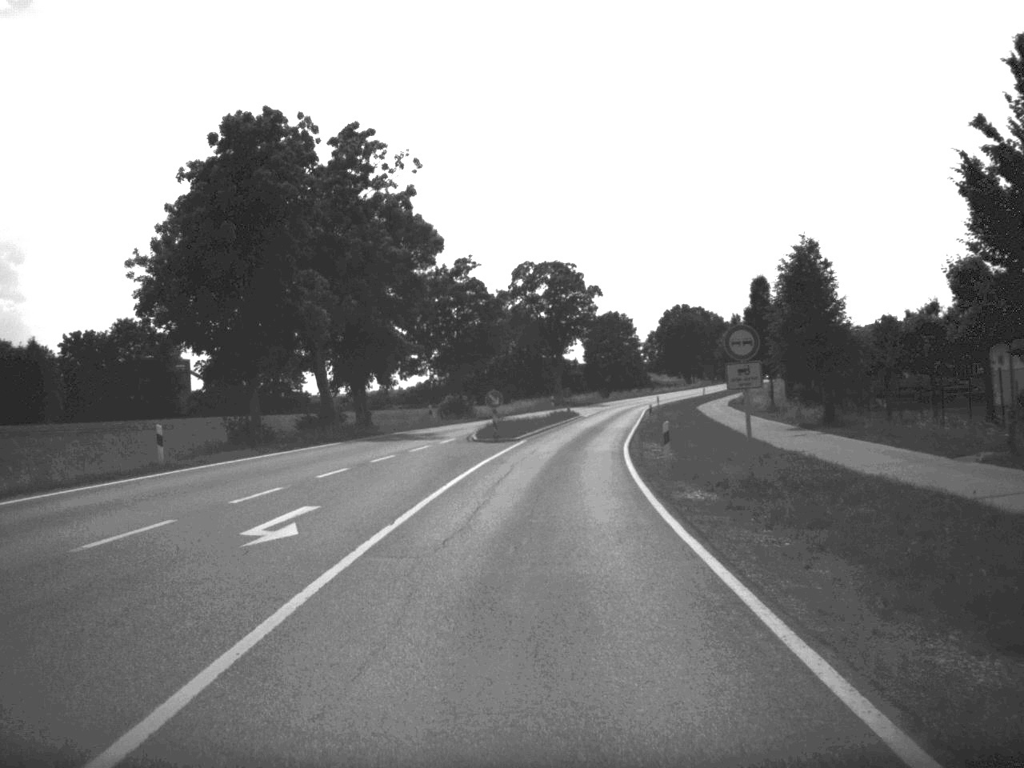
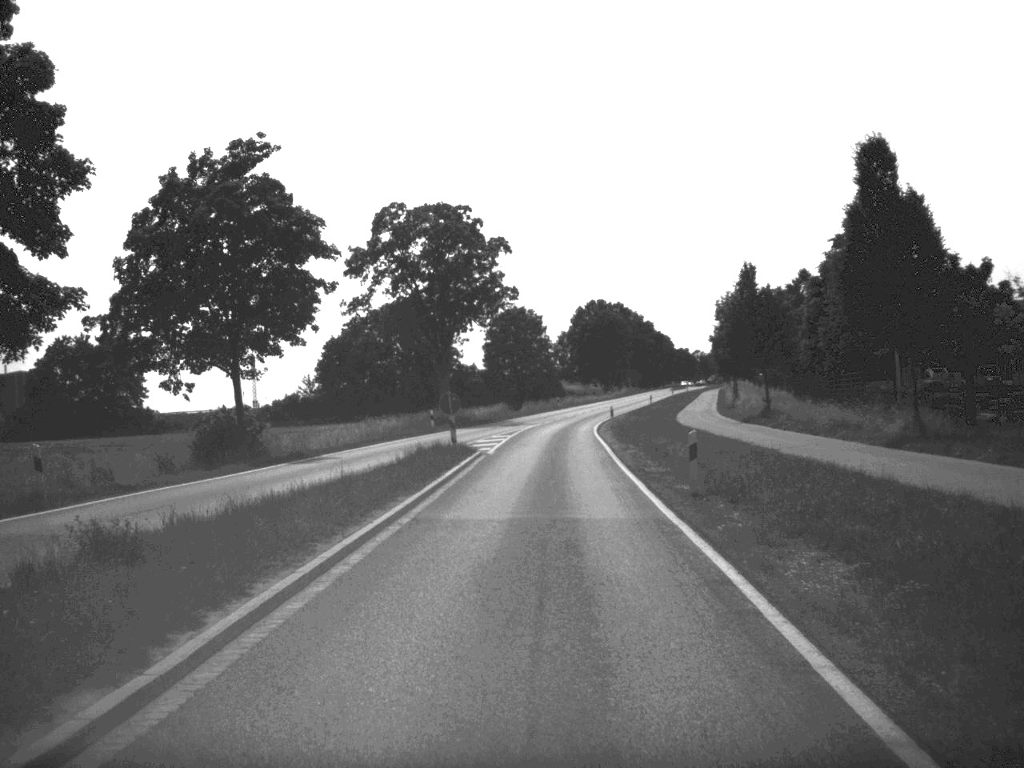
(+1.7, +41.9) m; +4°
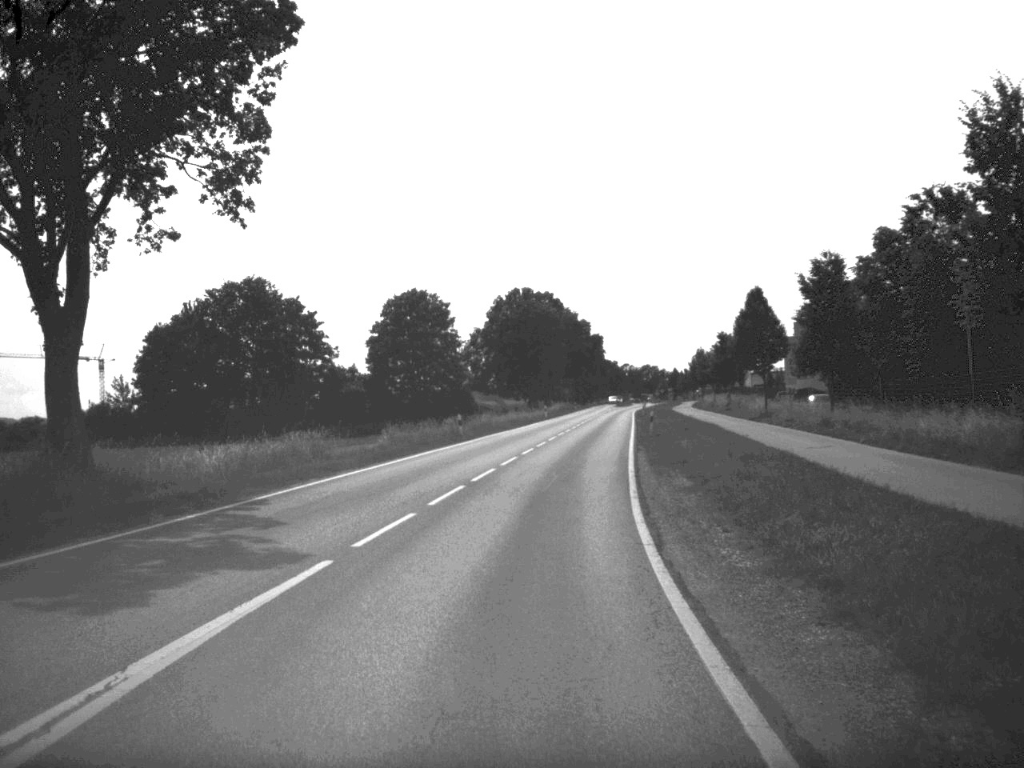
(+1.8, +56.4) m; +4°
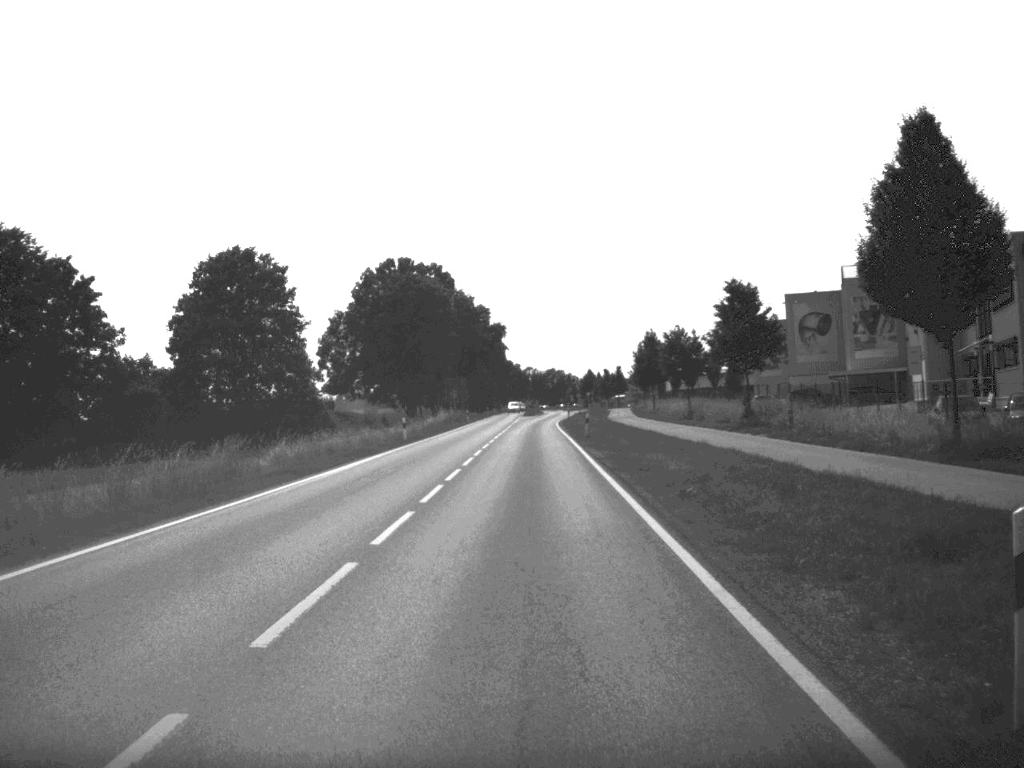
(+2.3, +47.3) m; +4°
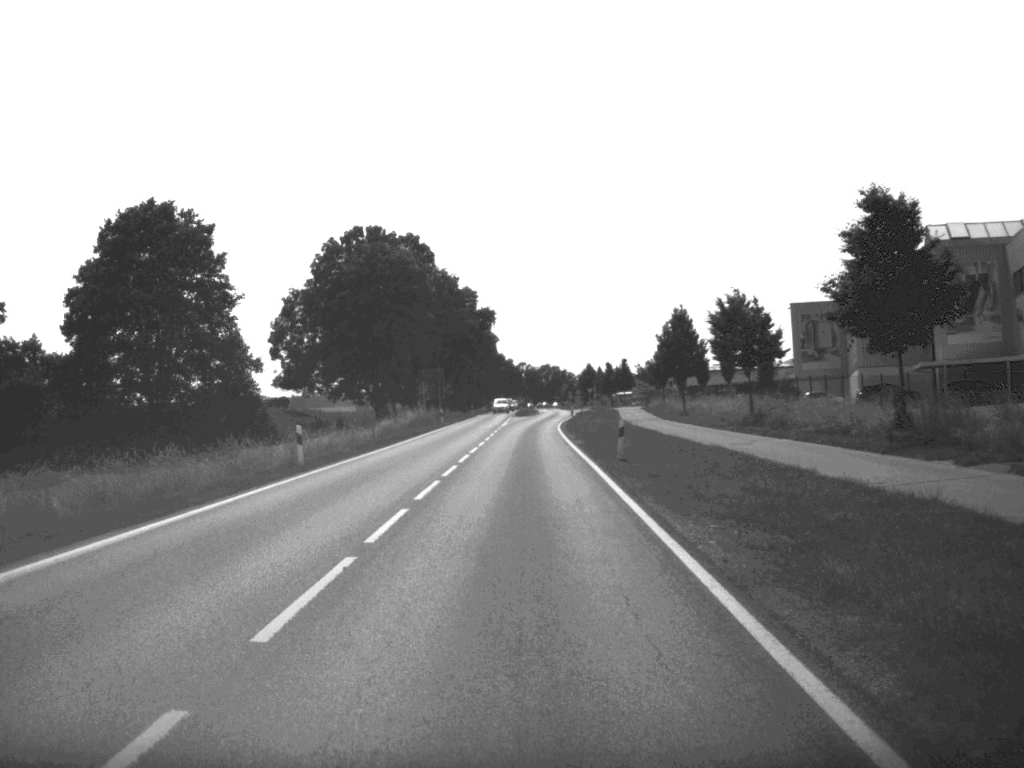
(+0.1, +23.6) m; 0°
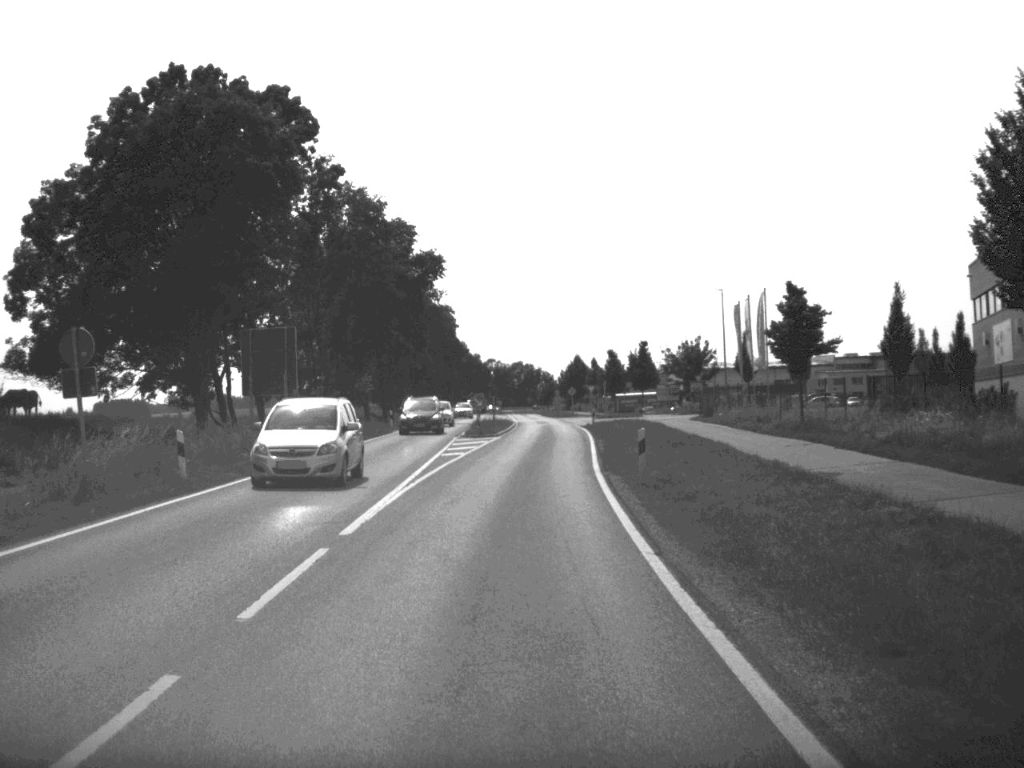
(+0.2, +58.2) m; +1°
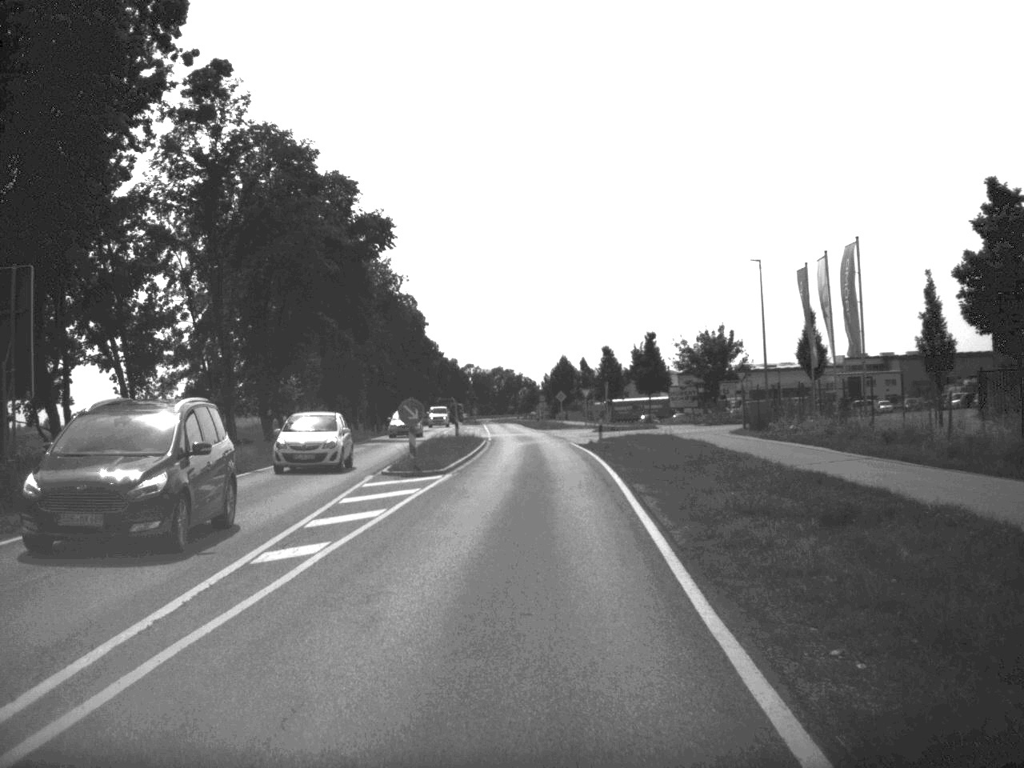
(+0.2, +22.5) m; +1°
